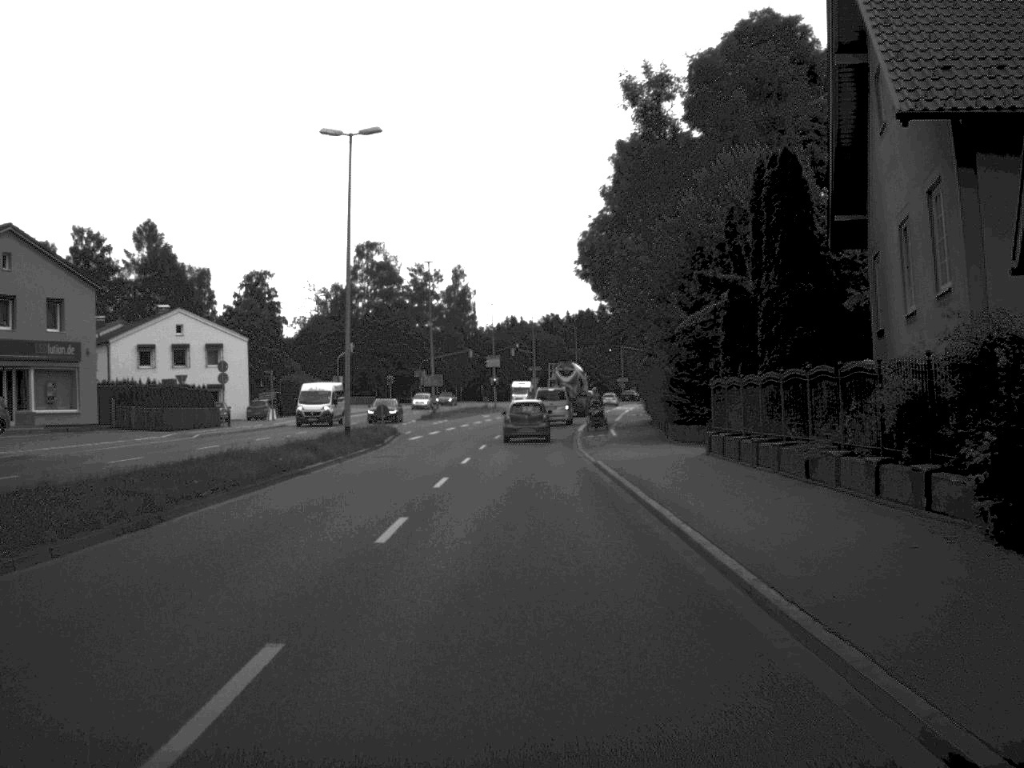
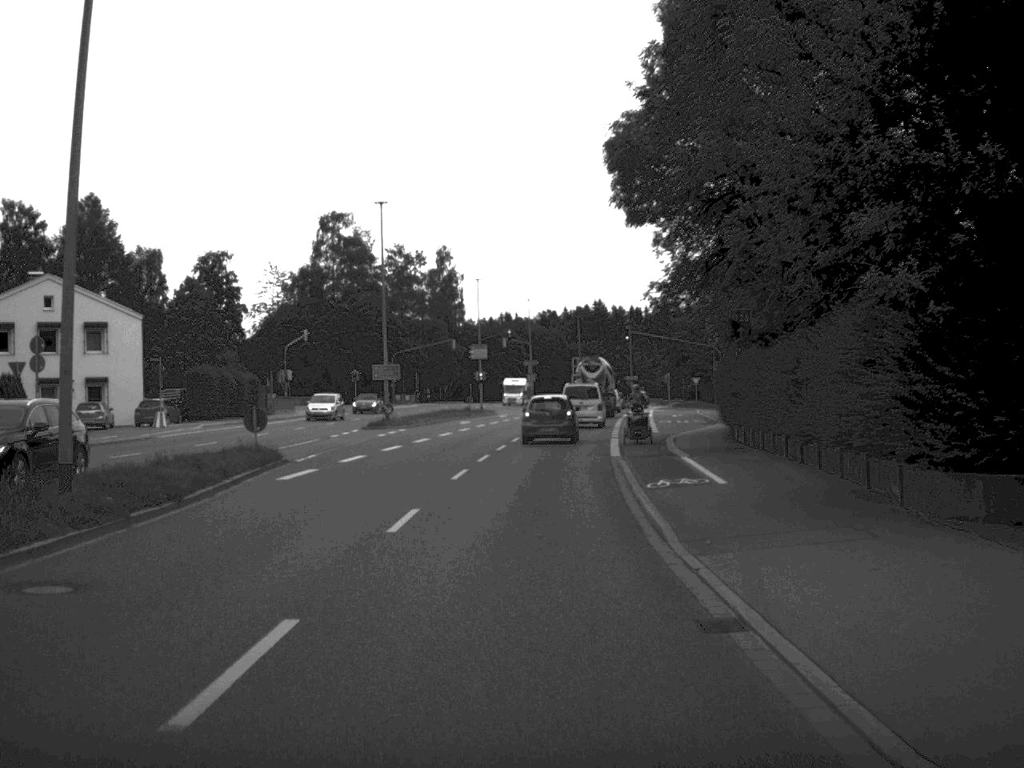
(0.0, +25.6) m; 0°
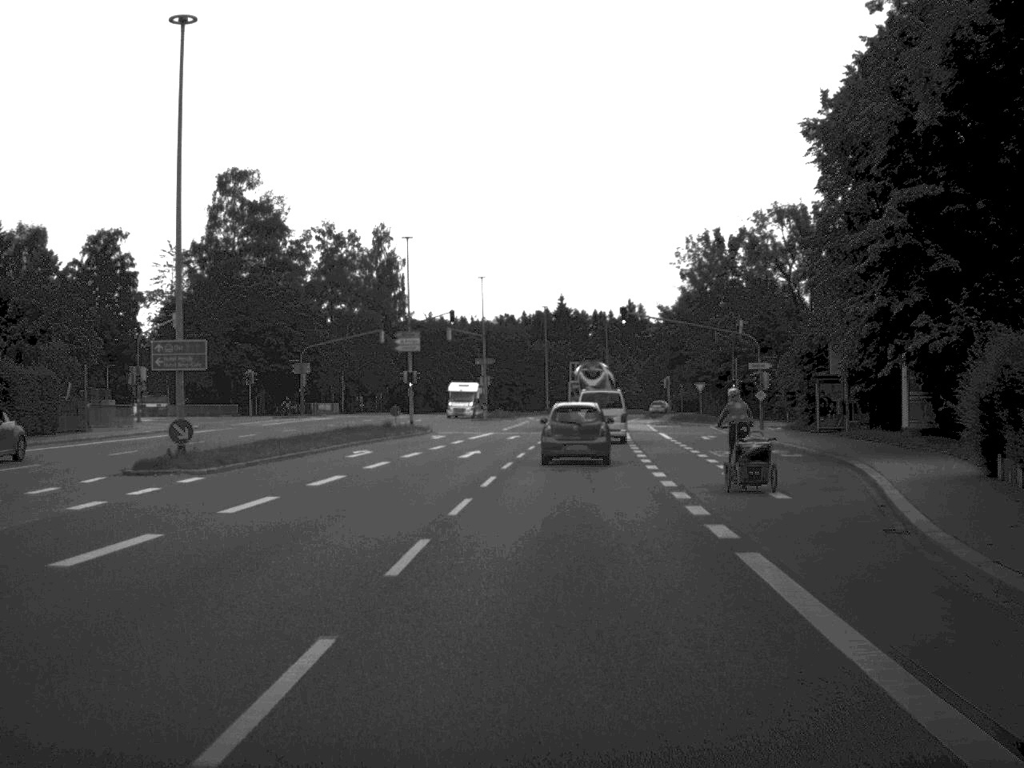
(+0.3, +30.3) m; +2°
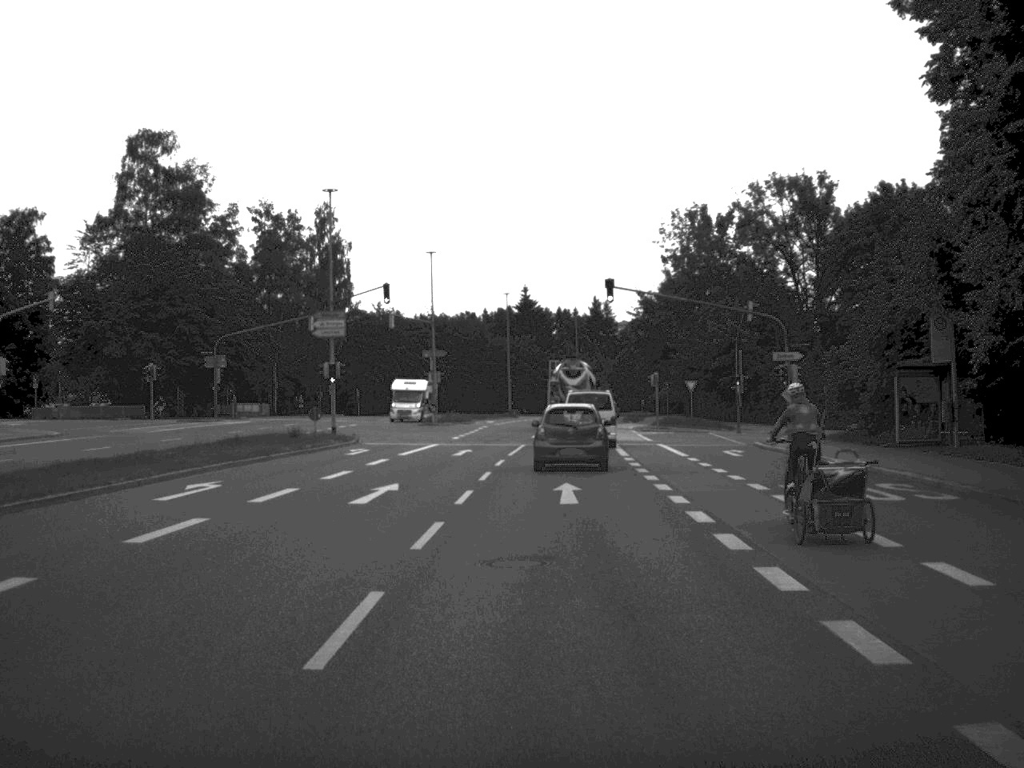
(+0.2, +15.6) m; +2°
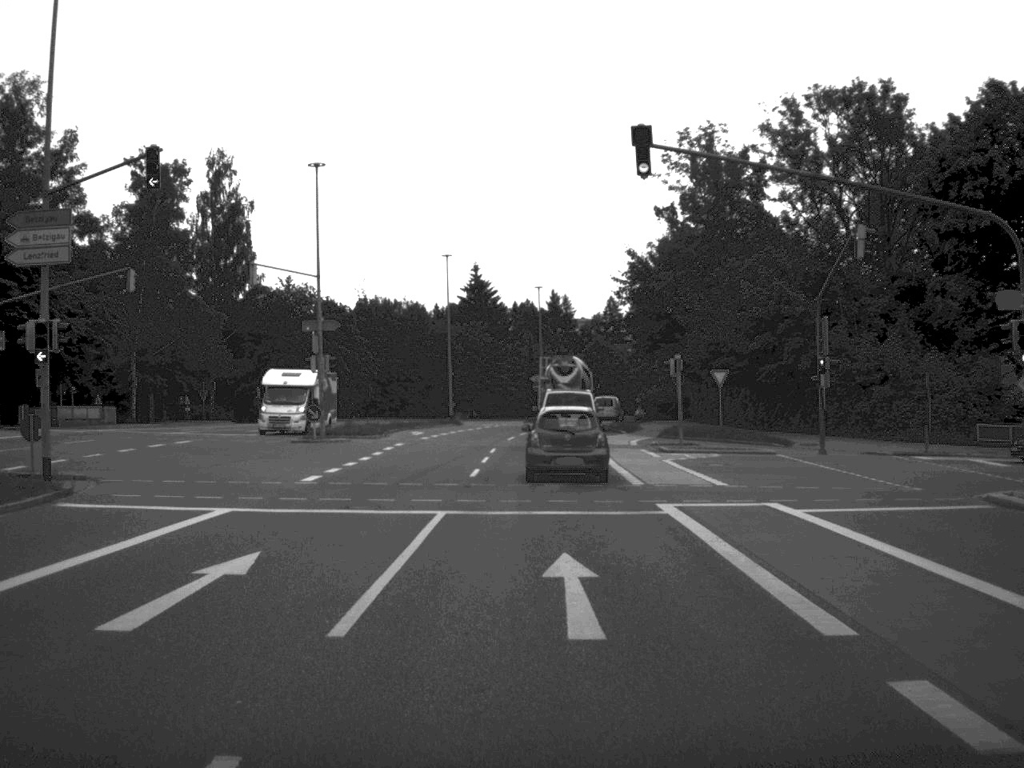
(+0.4, +28.5) m; +2°
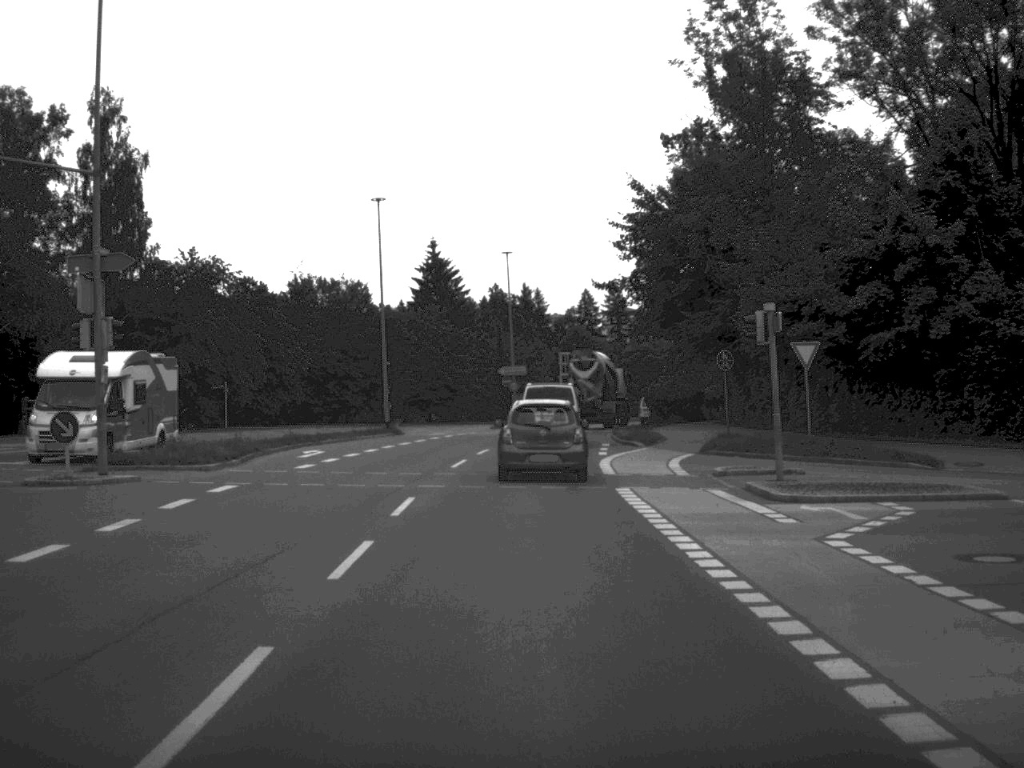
(+0.3, +22.1) m; +1°
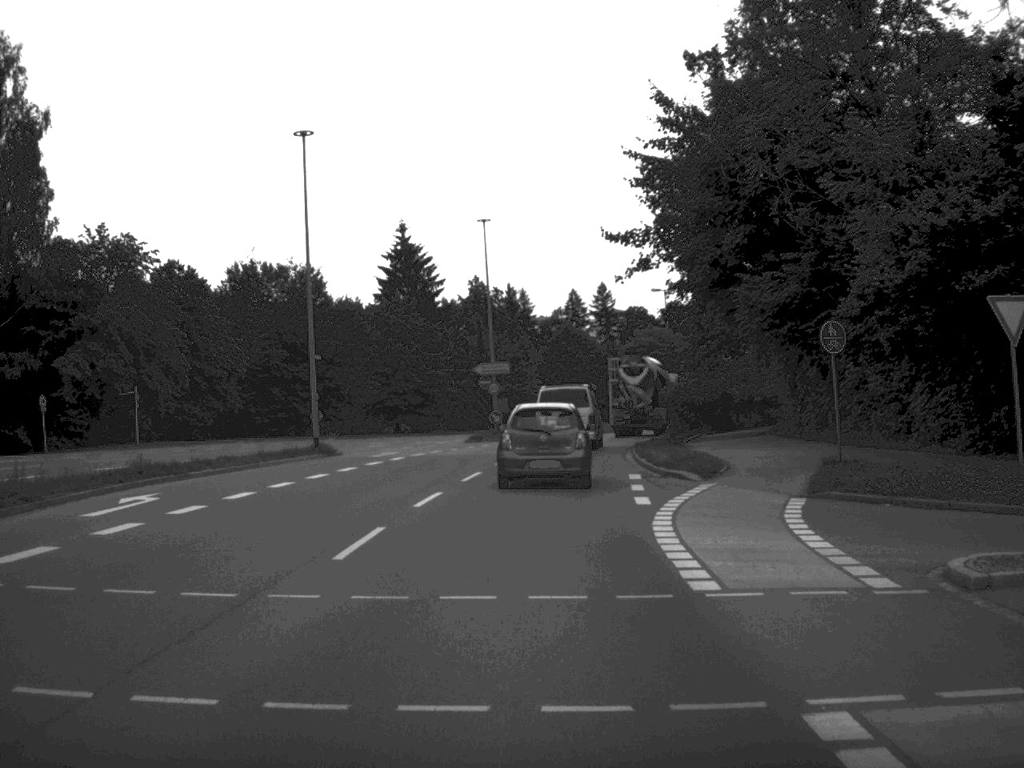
(+0.1, +15.6) m; +1°
